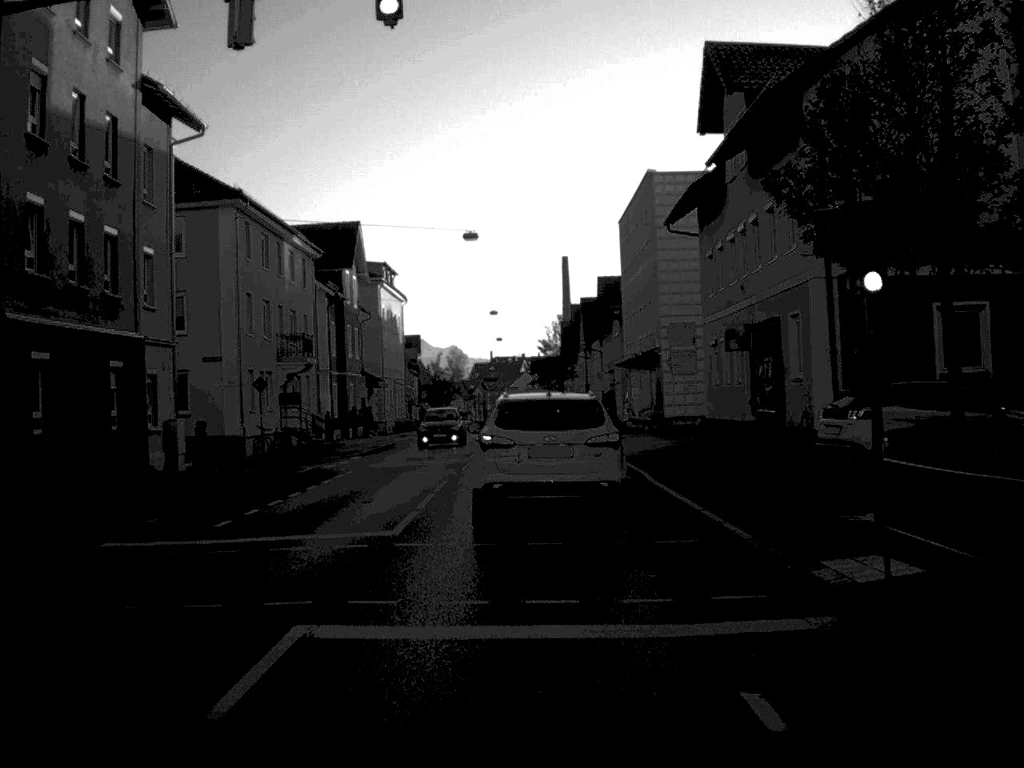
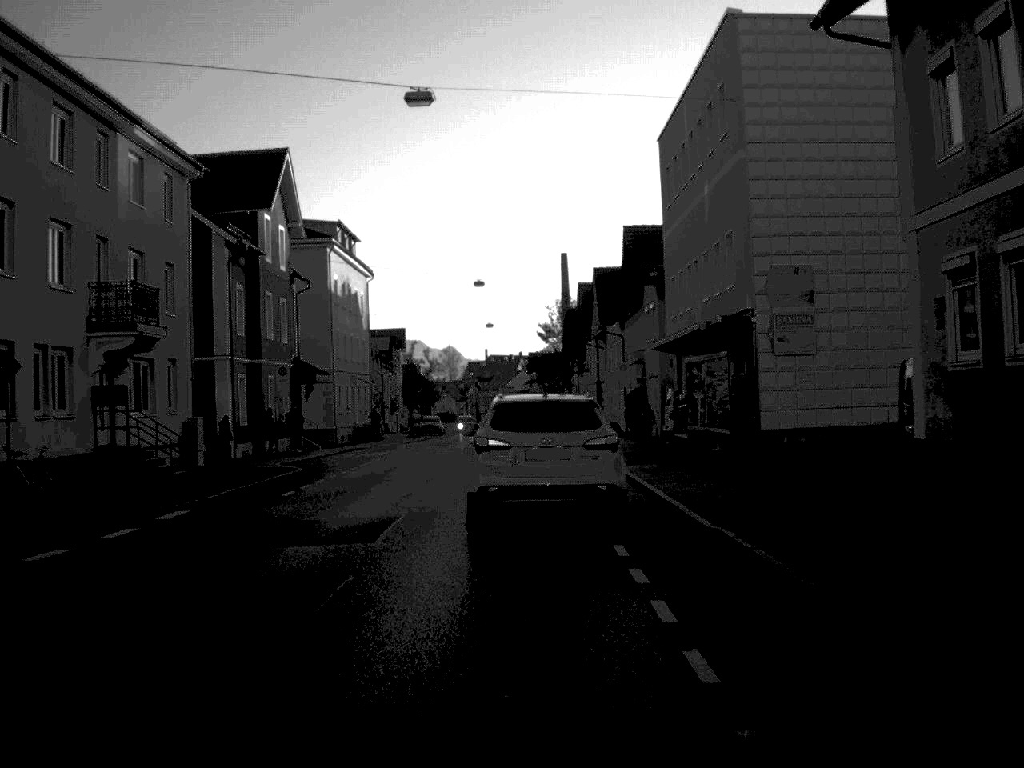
(0.0, +22.1) m; 0°
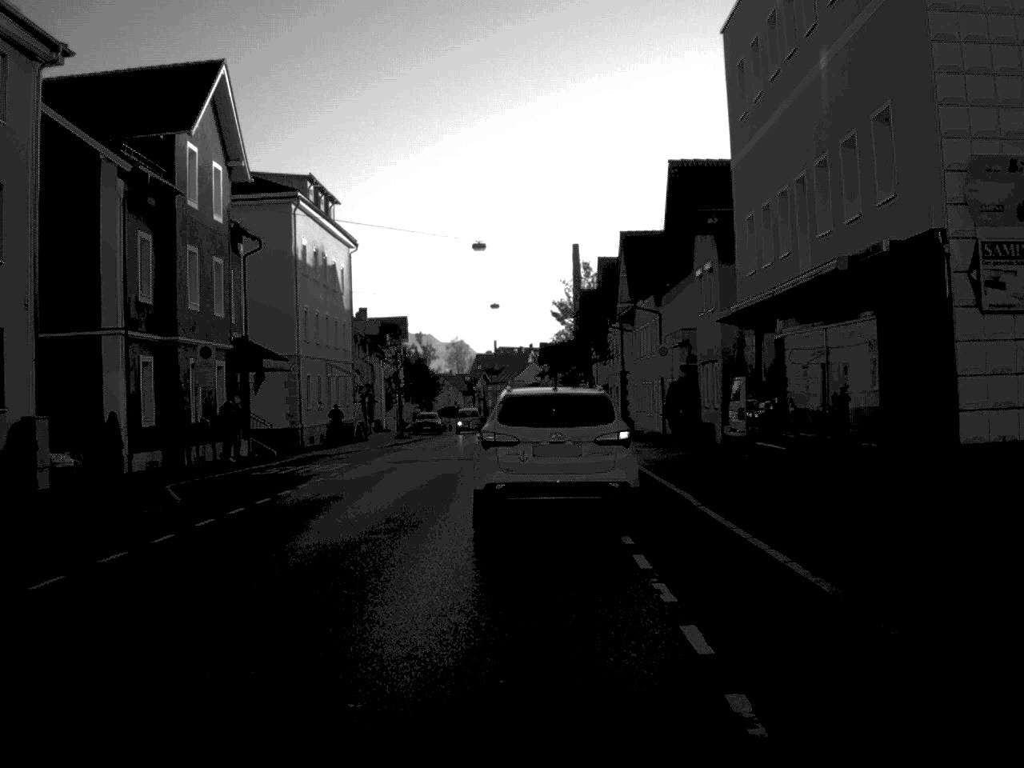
(-0.1, +13.3) m; -1°
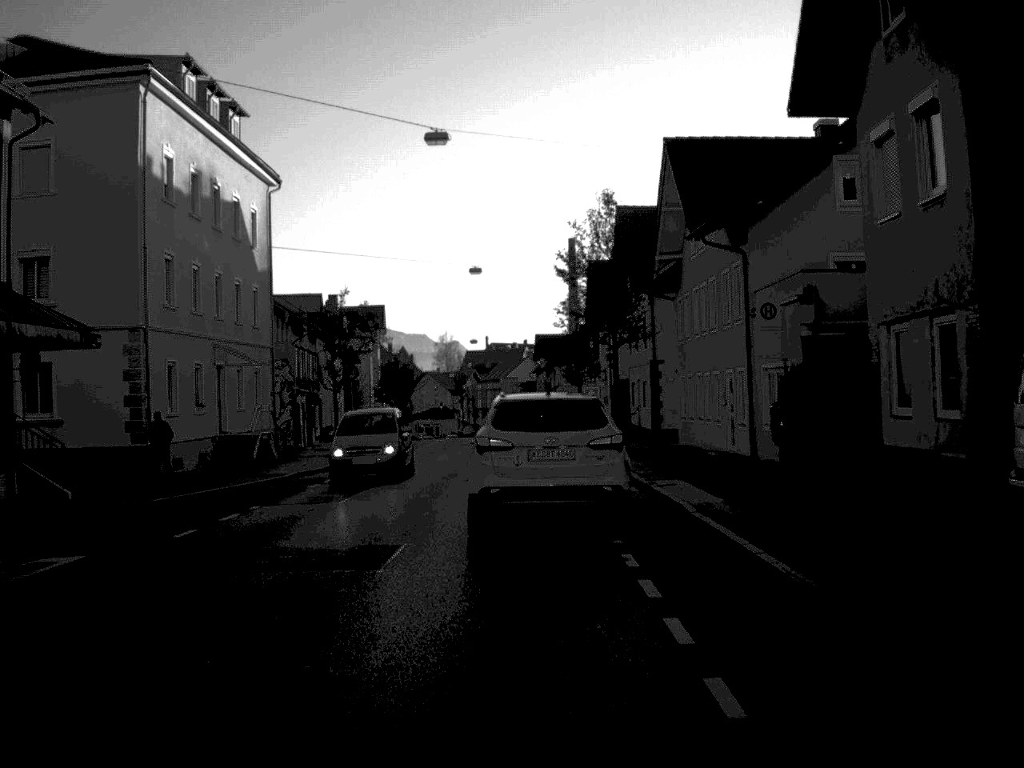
(+0.1, +21.6) m; 0°
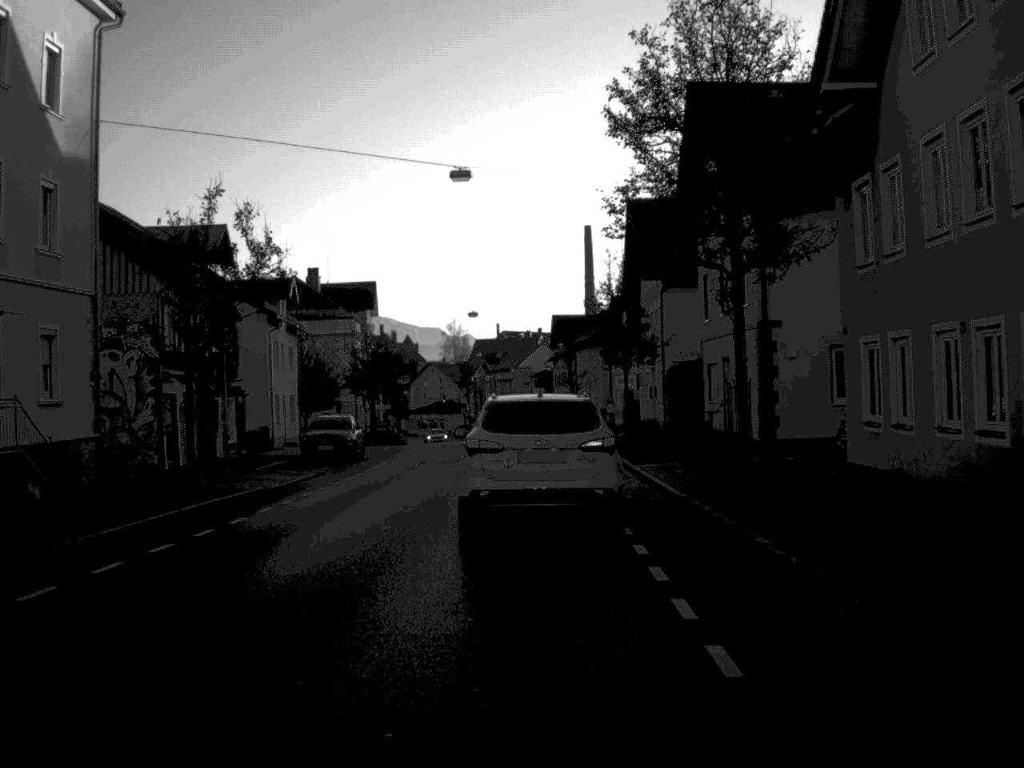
(-0.1, +22.6) m; -1°
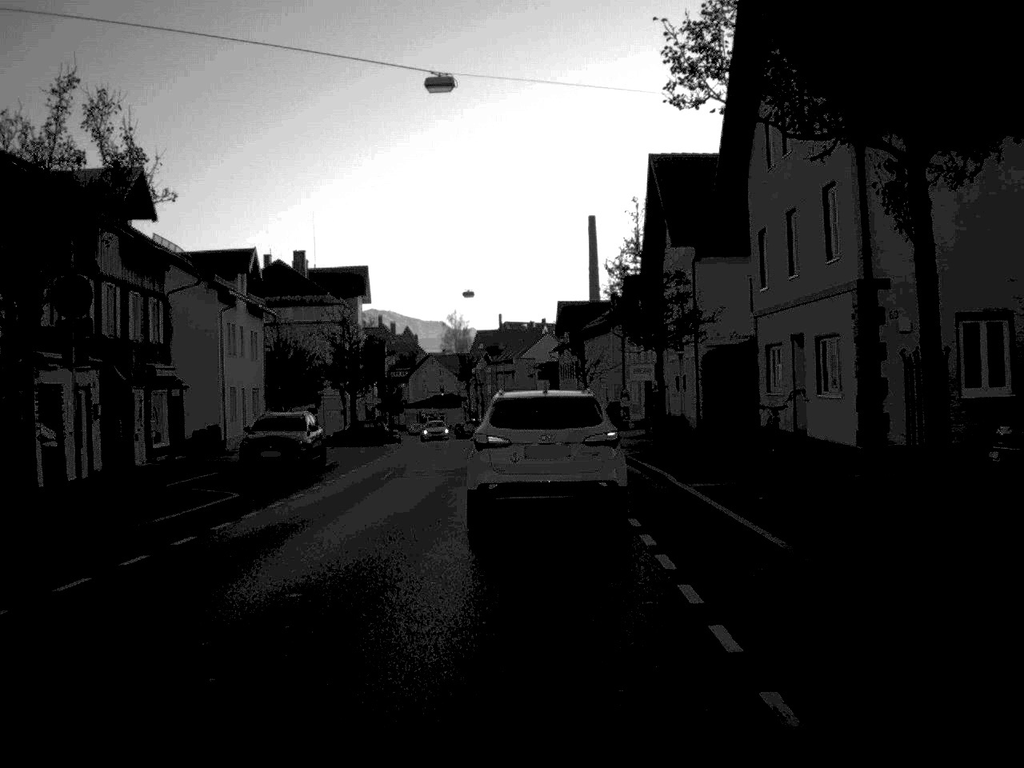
(0.0, +9.4) m; 0°
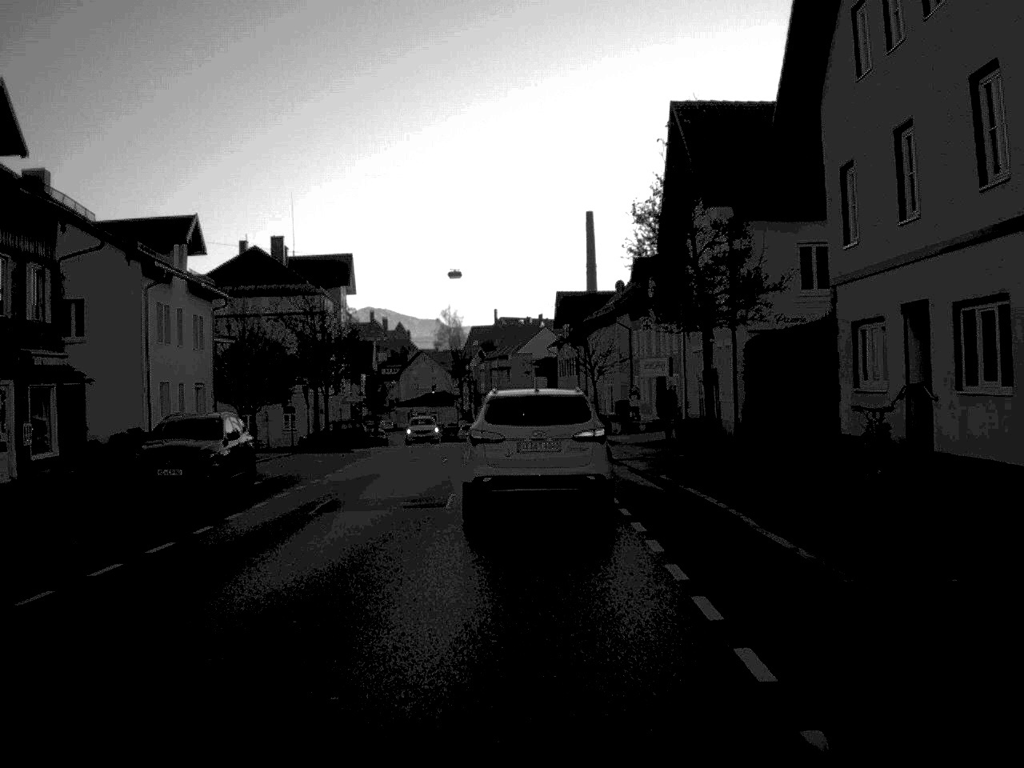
(0.0, +8.8) m; 0°
